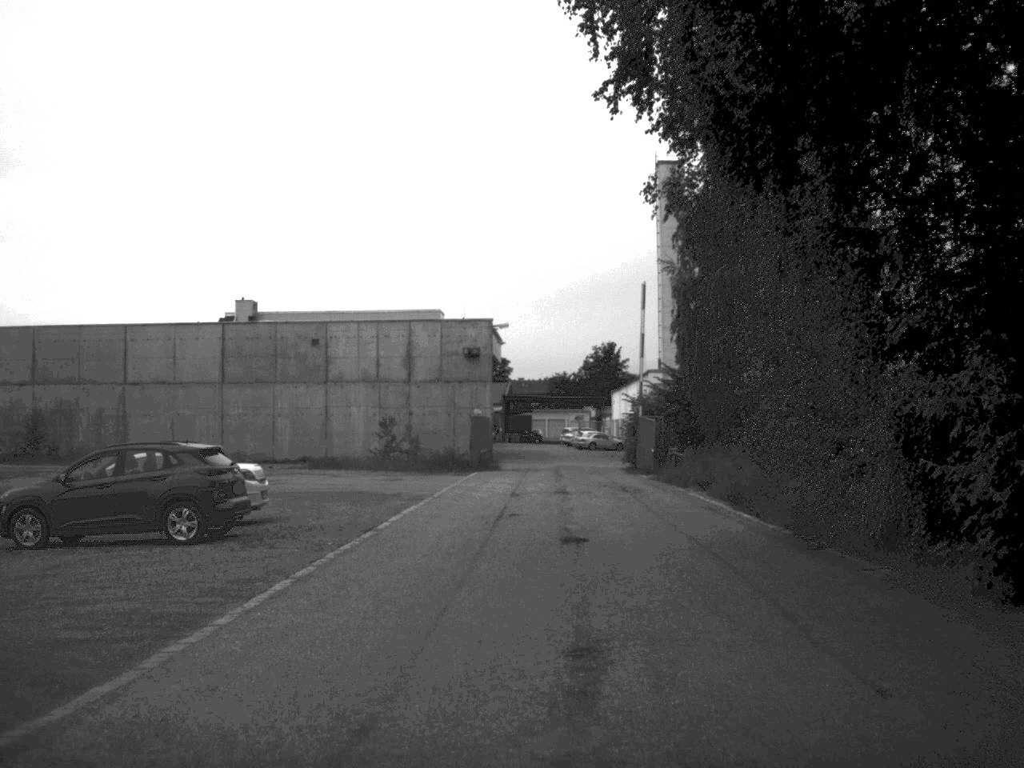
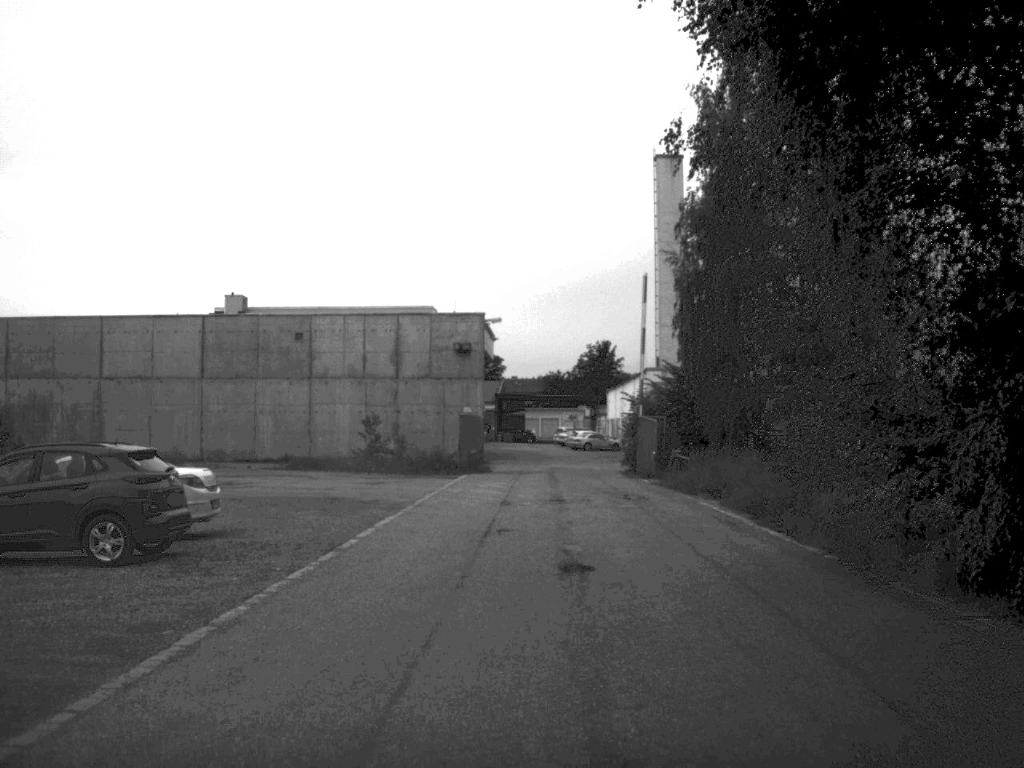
(0.0, +3.2) m; 0°
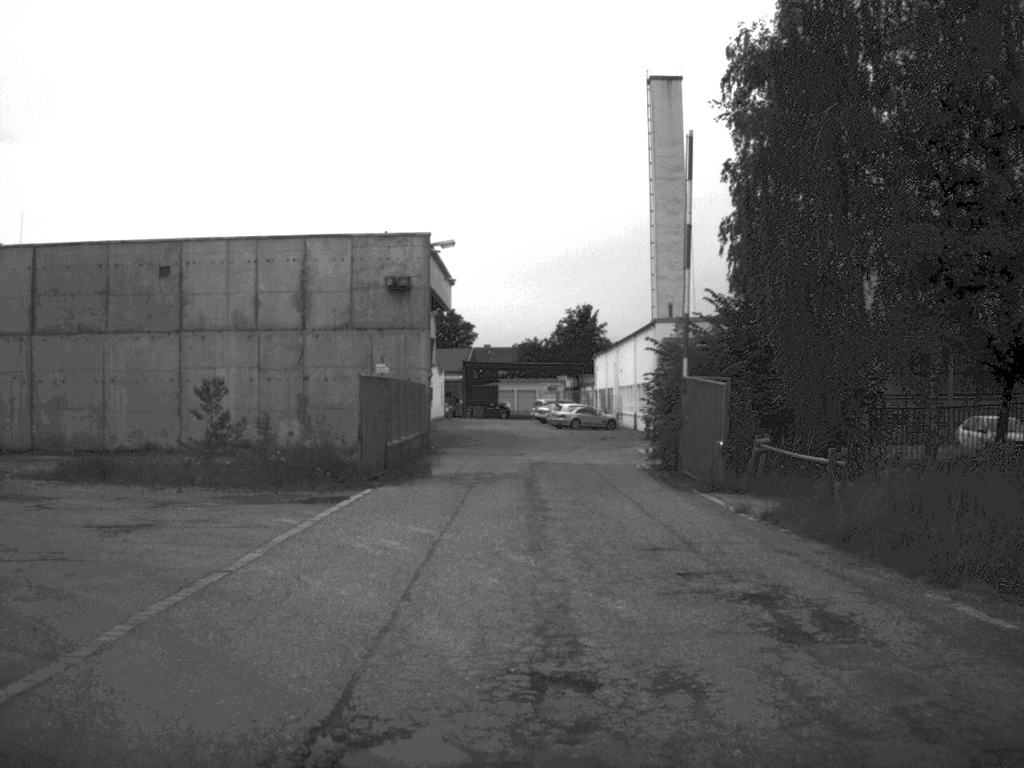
(+0.3, +21.1) m; +1°
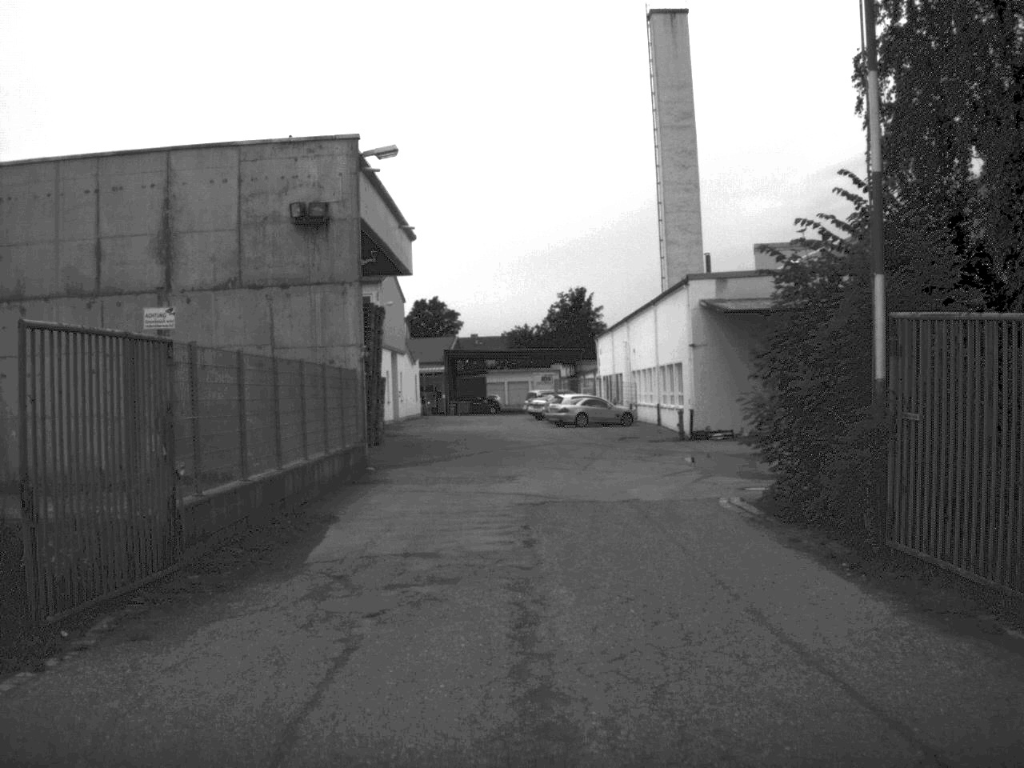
(0.0, +16.5) m; 0°
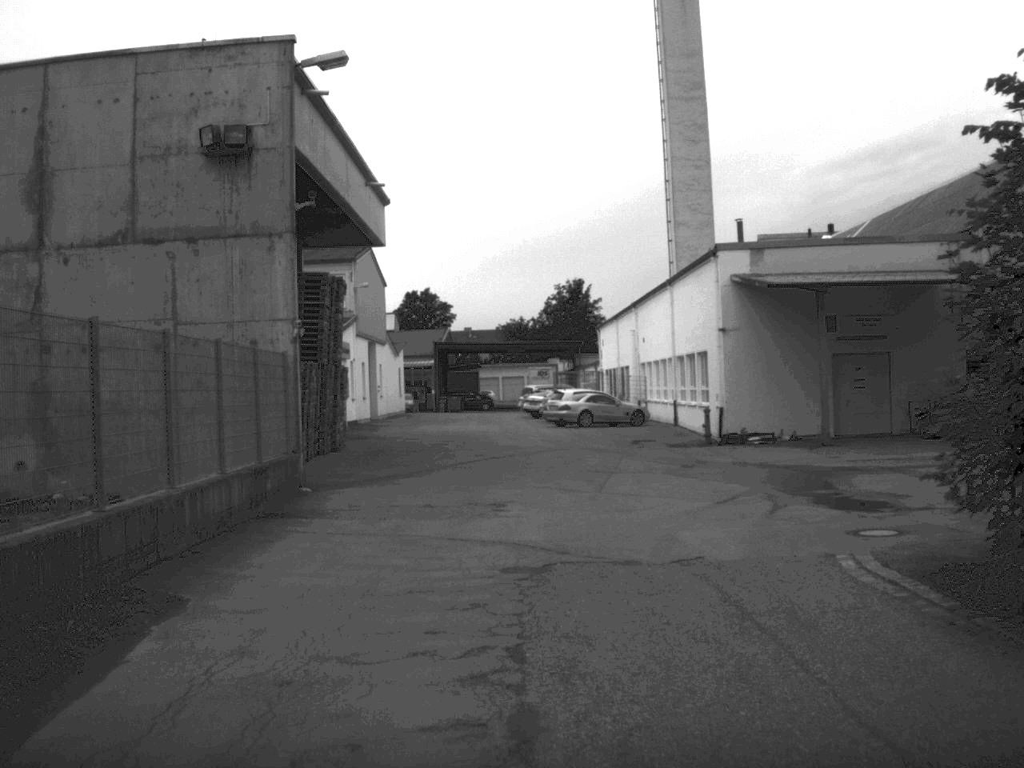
(0.0, +7.9) m; 0°
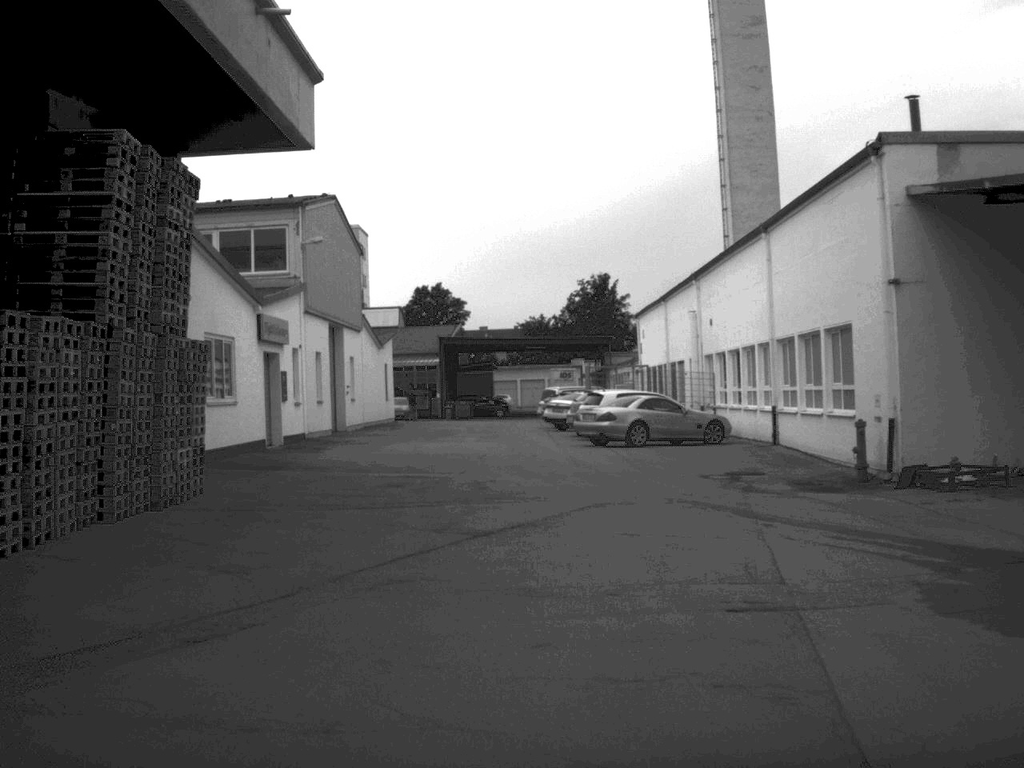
(0.0, +16.5) m; -1°
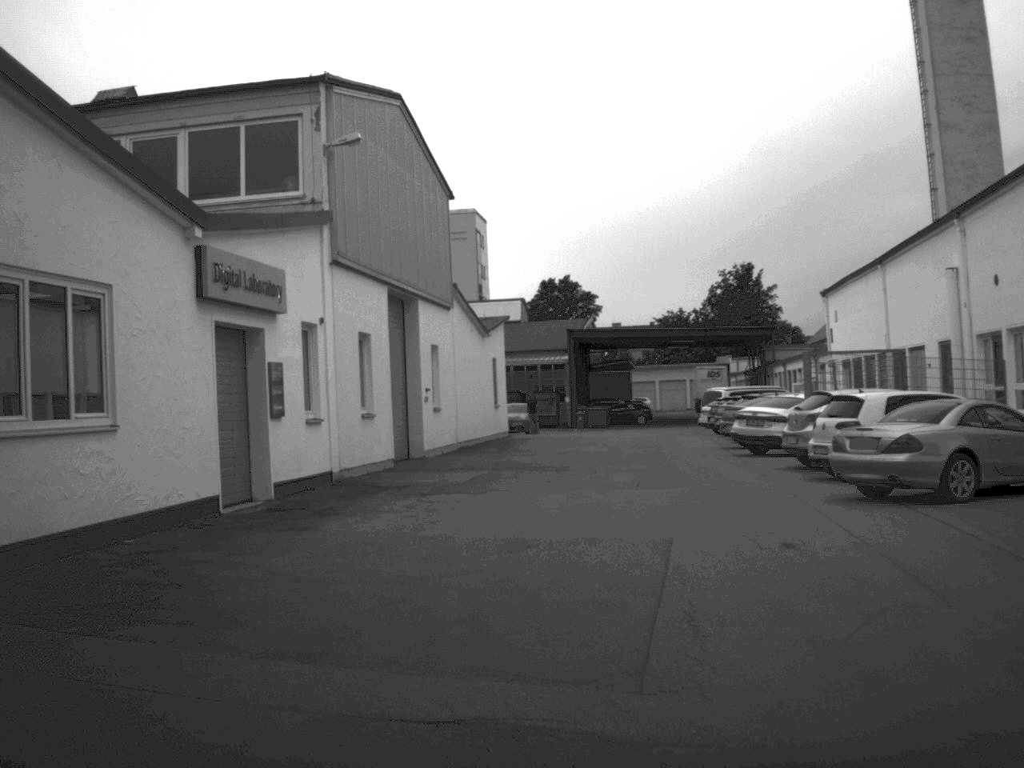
(-0.9, +16.1) m; -6°
